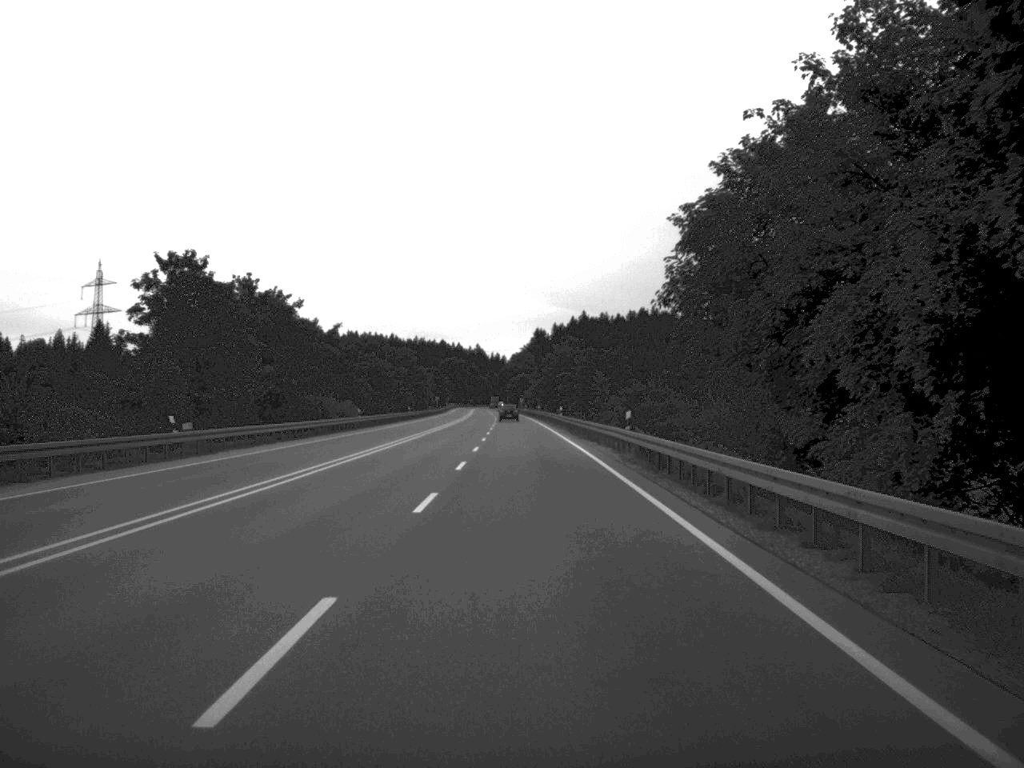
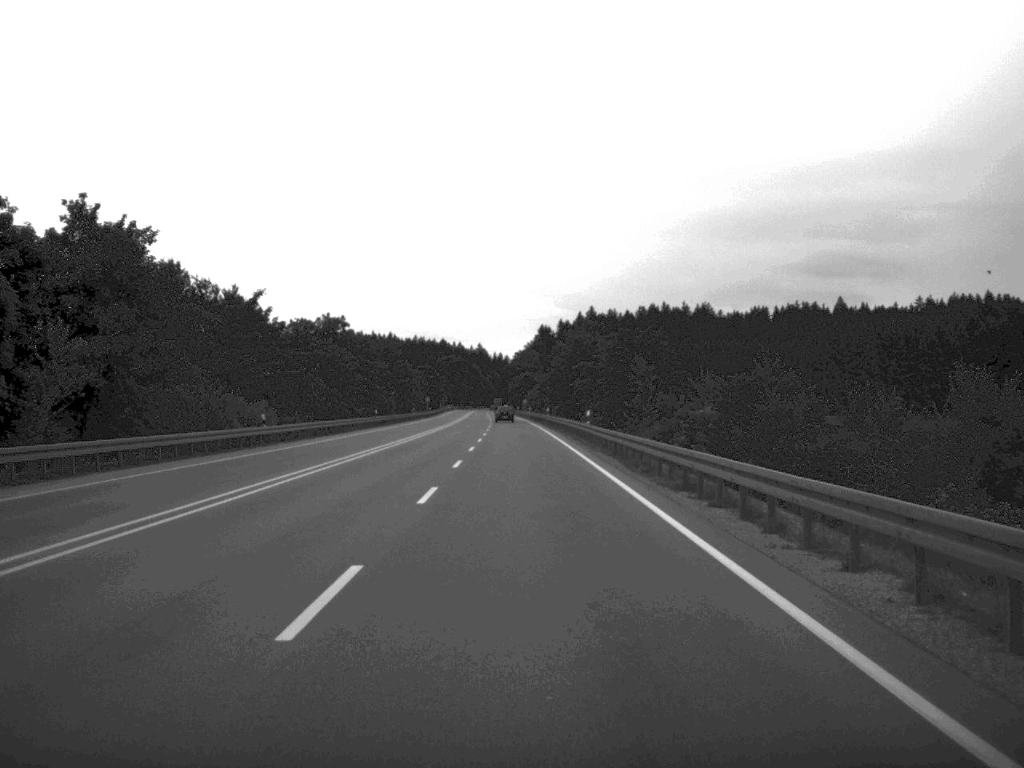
(-0.1, +33.5) m; 0°
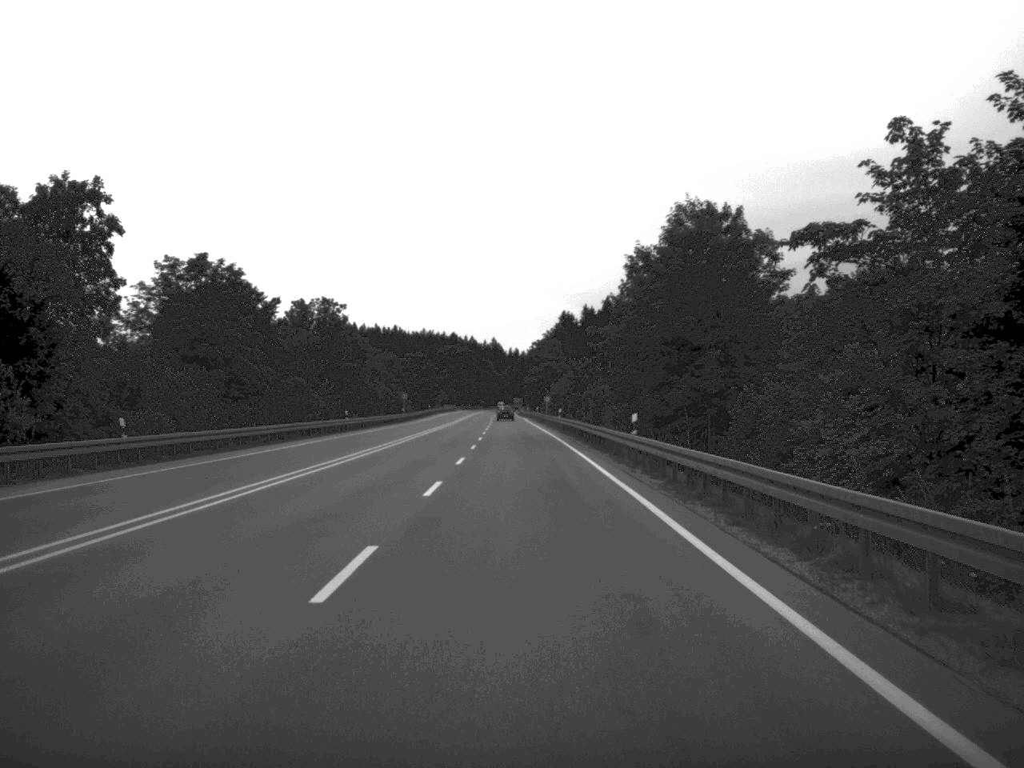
(-0.7, +69.6) m; -1°
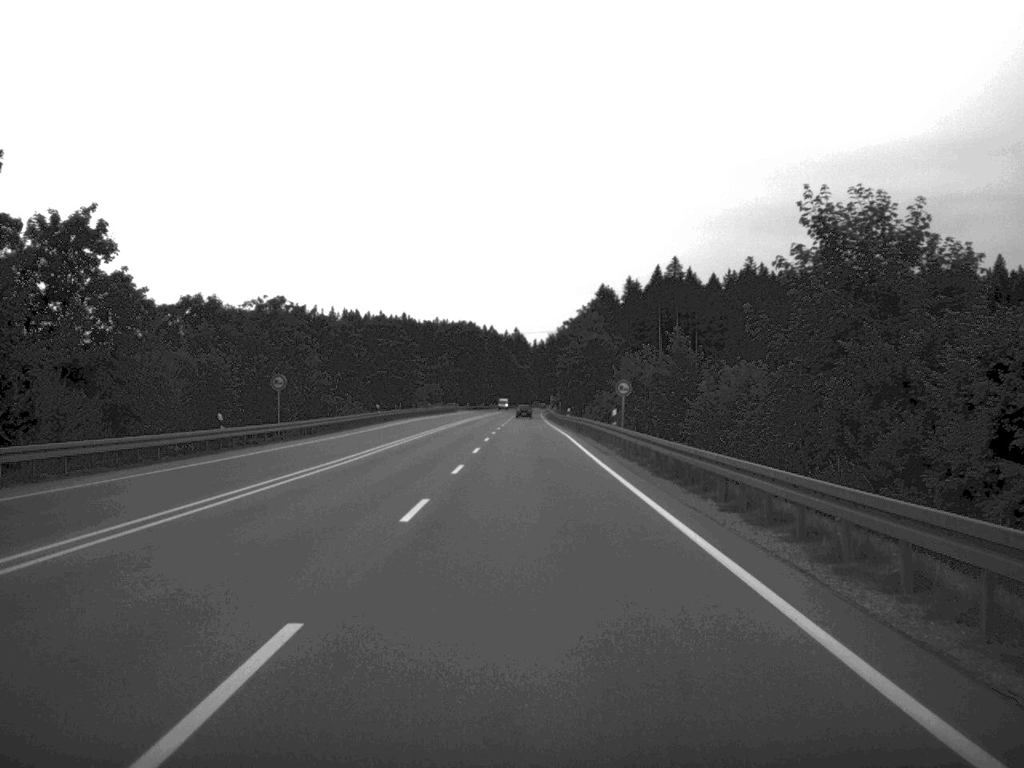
(-1.1, +88.0) m; -1°
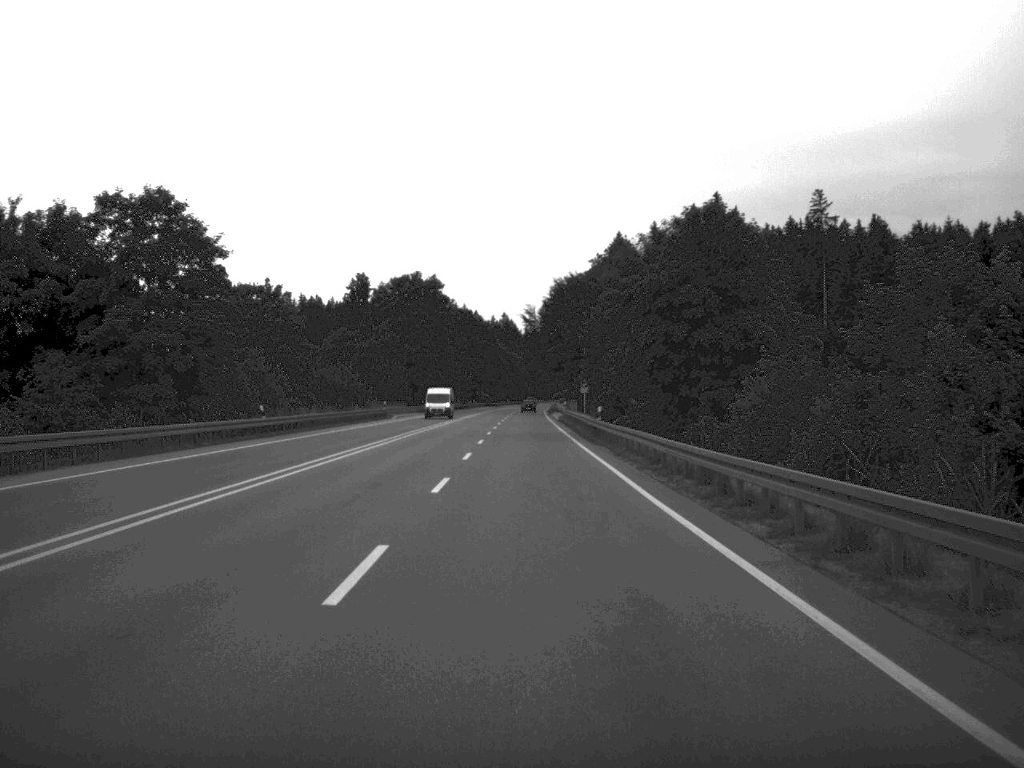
(-0.3, +90.2) m; 0°
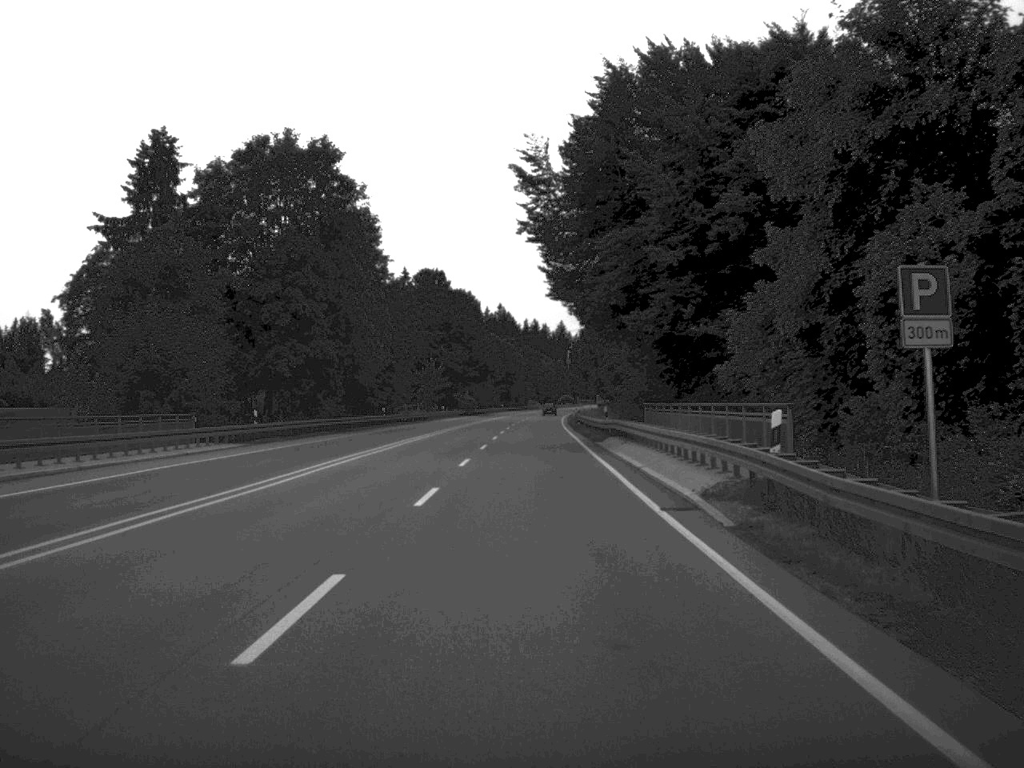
(-0.2, +85.1) m; 0°
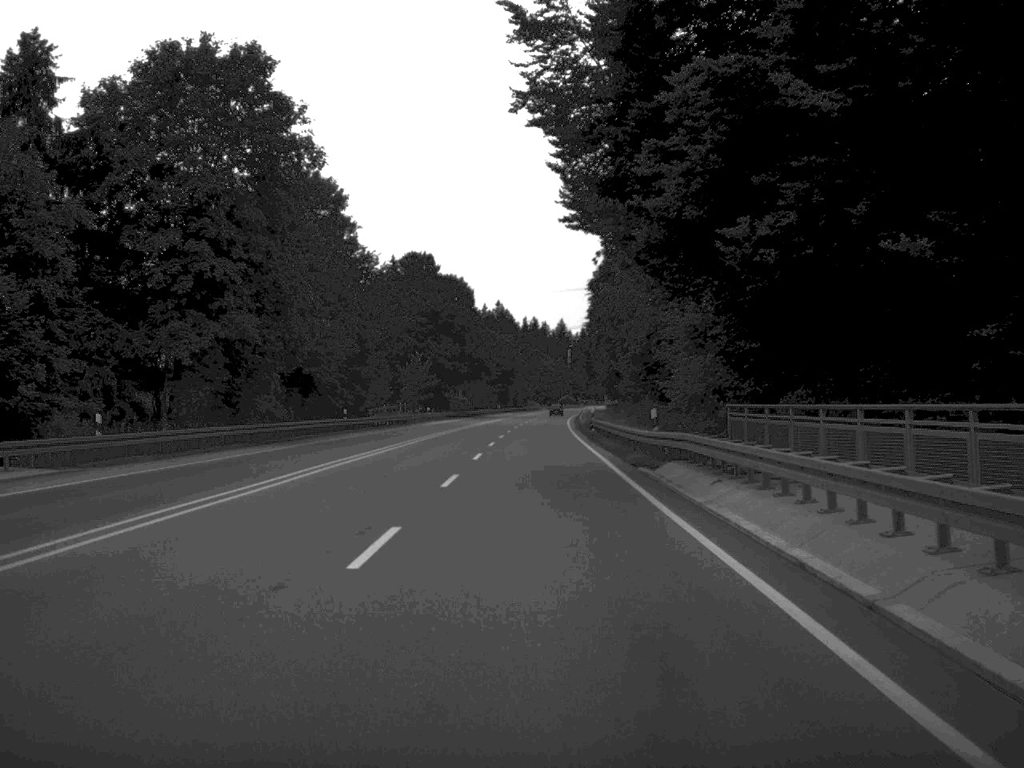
(0.0, +19.4) m; 0°
